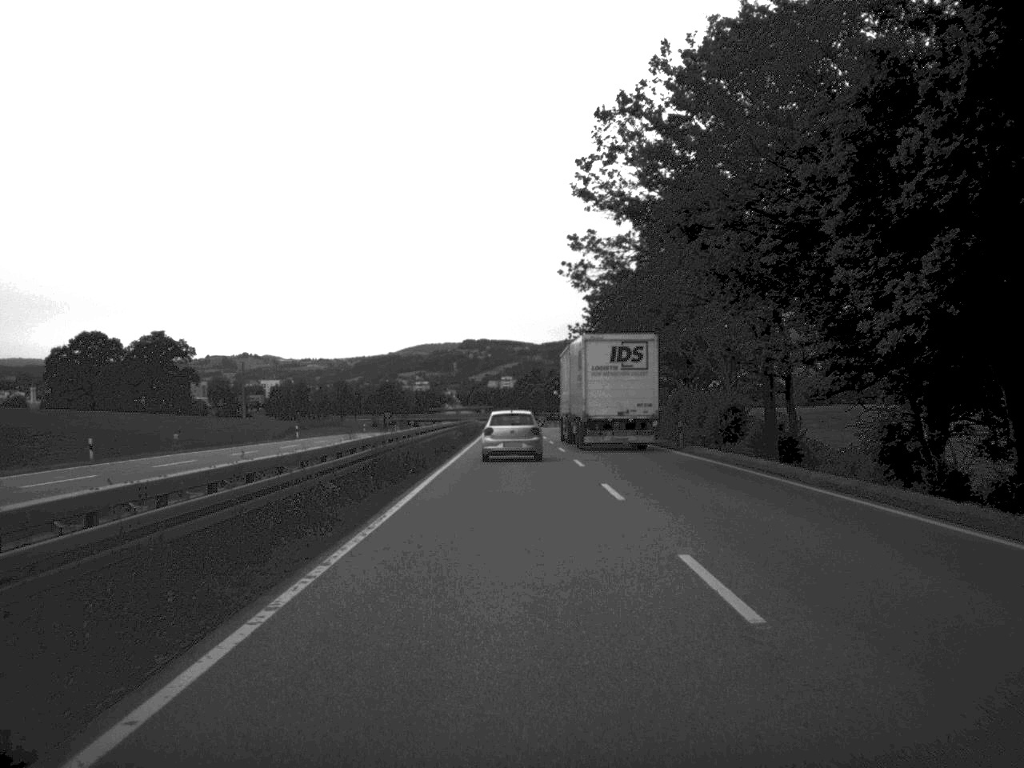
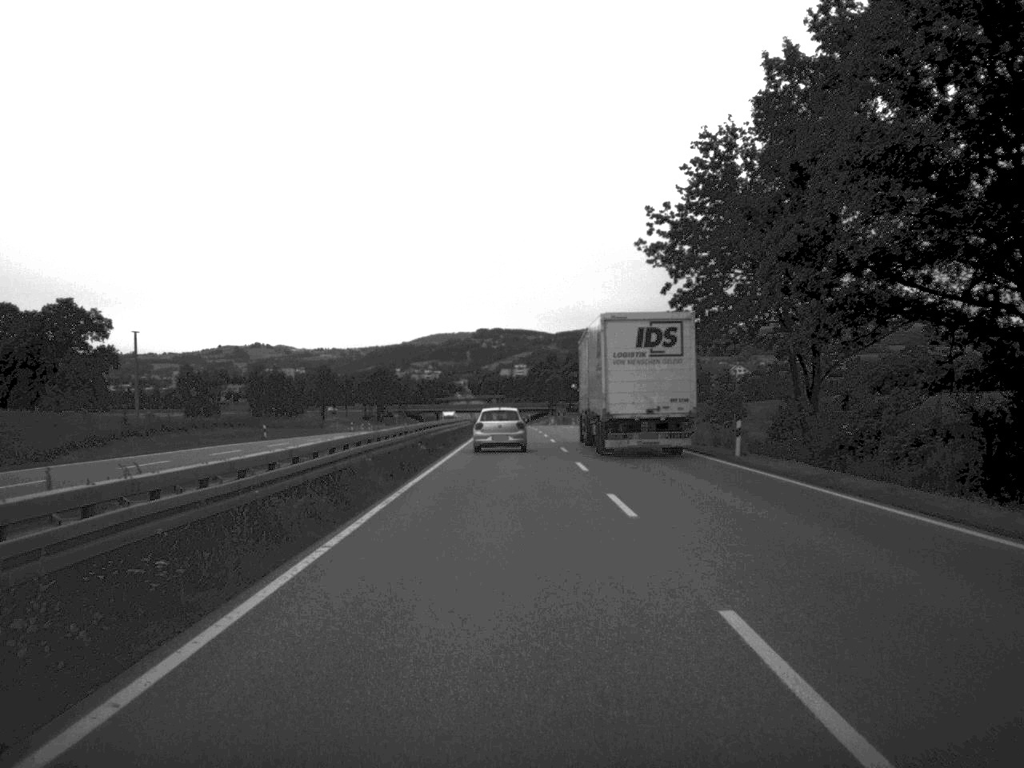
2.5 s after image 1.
(-0.4, +62.5) m; -1°
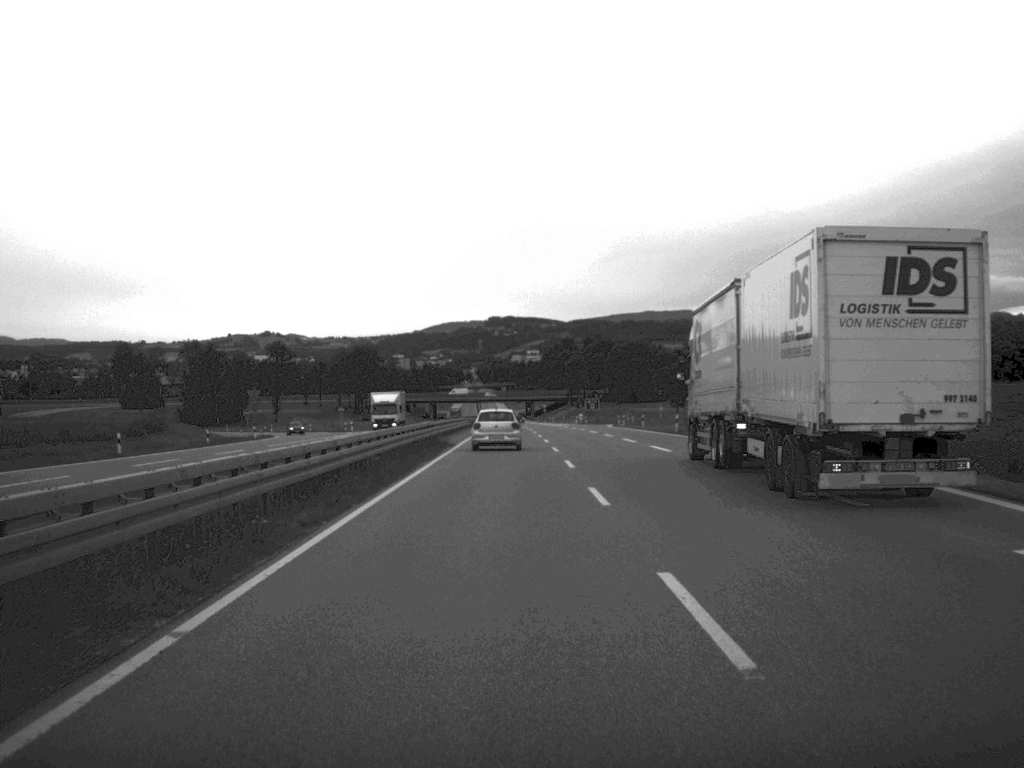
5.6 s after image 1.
(-0.5, +80.5) m; -1°
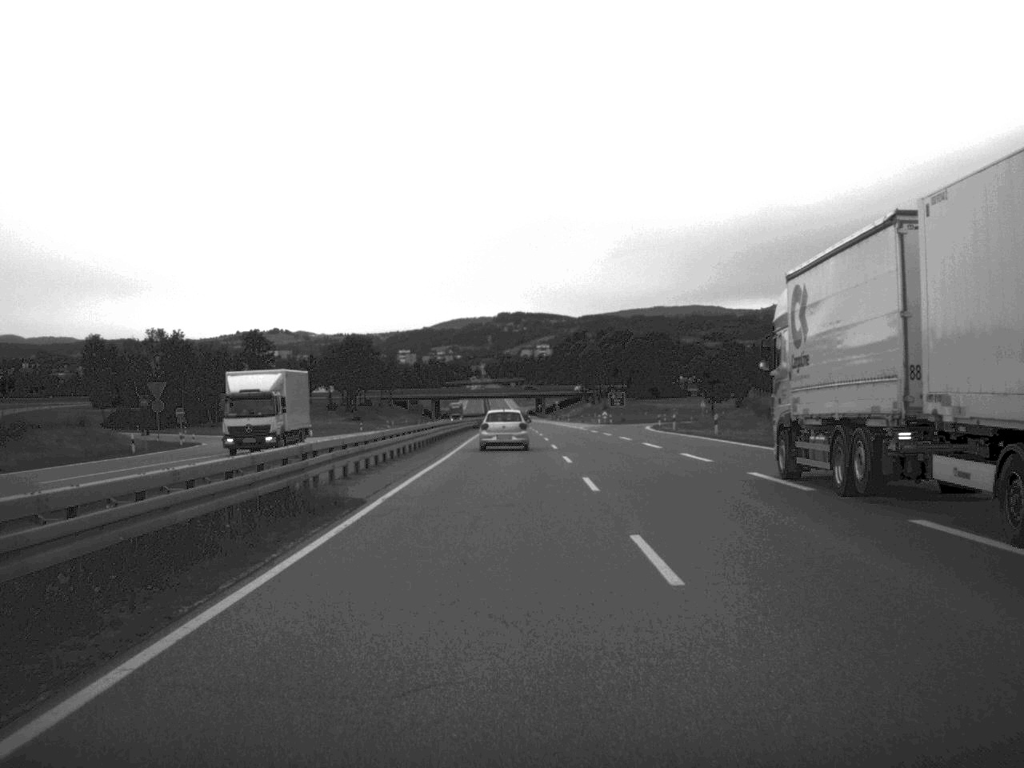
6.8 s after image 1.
(-0.2, +32.0) m; -1°
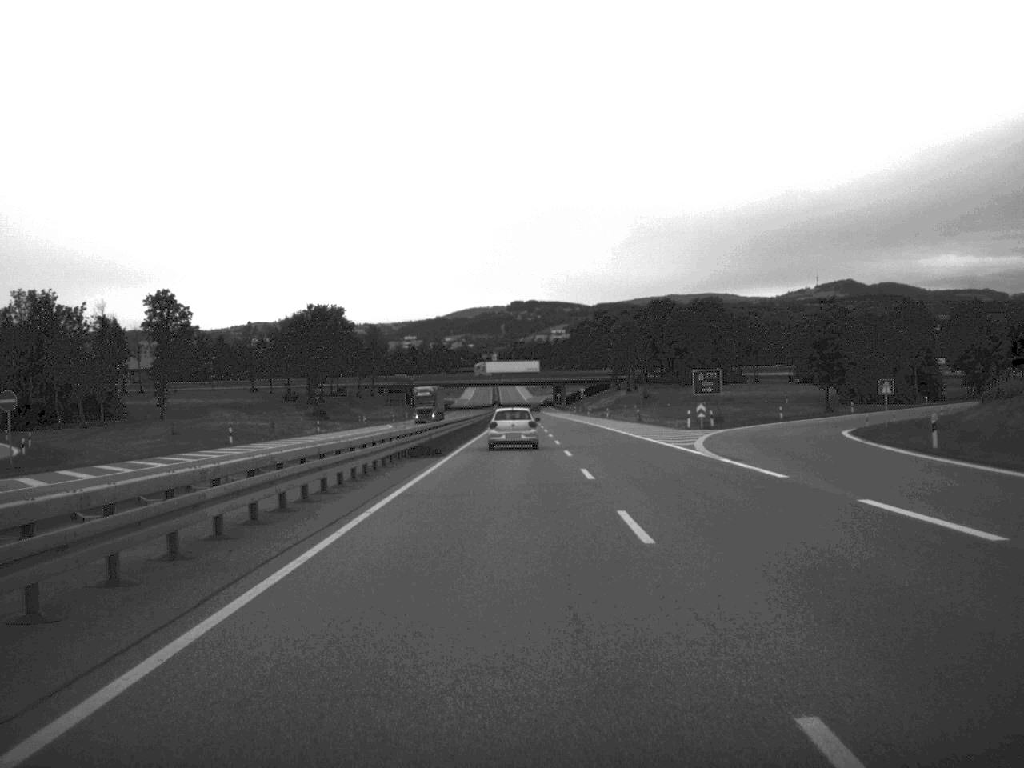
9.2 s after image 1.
(-0.5, +67.7) m; -1°
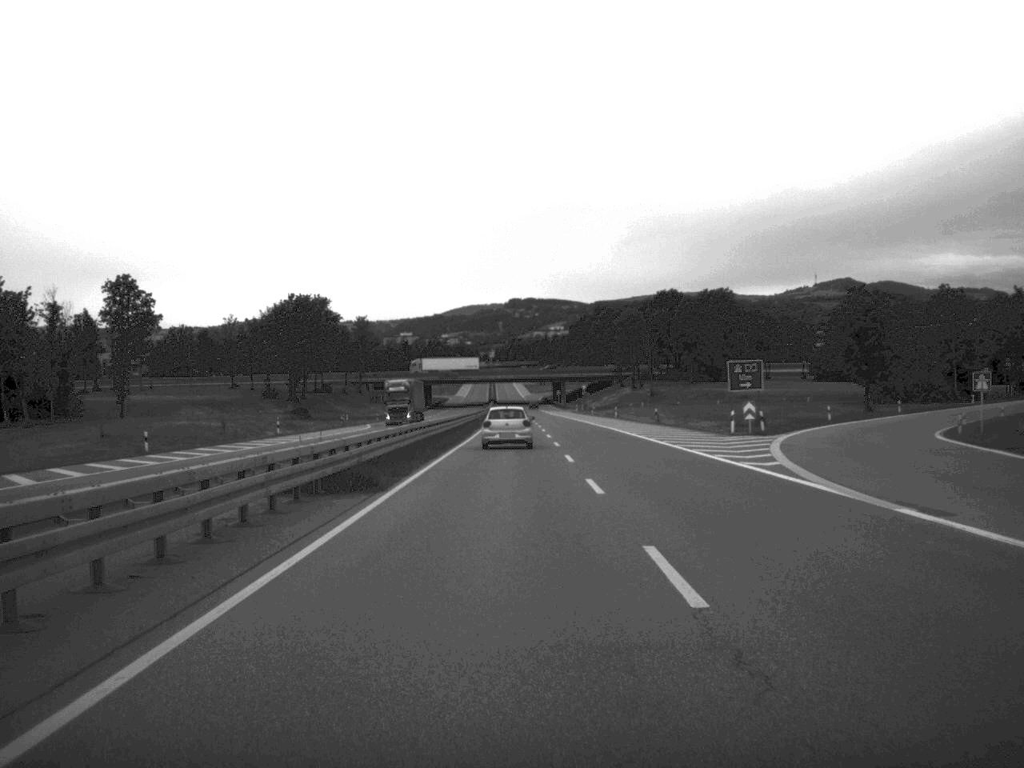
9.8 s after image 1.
(0.0, +16.2) m; 0°
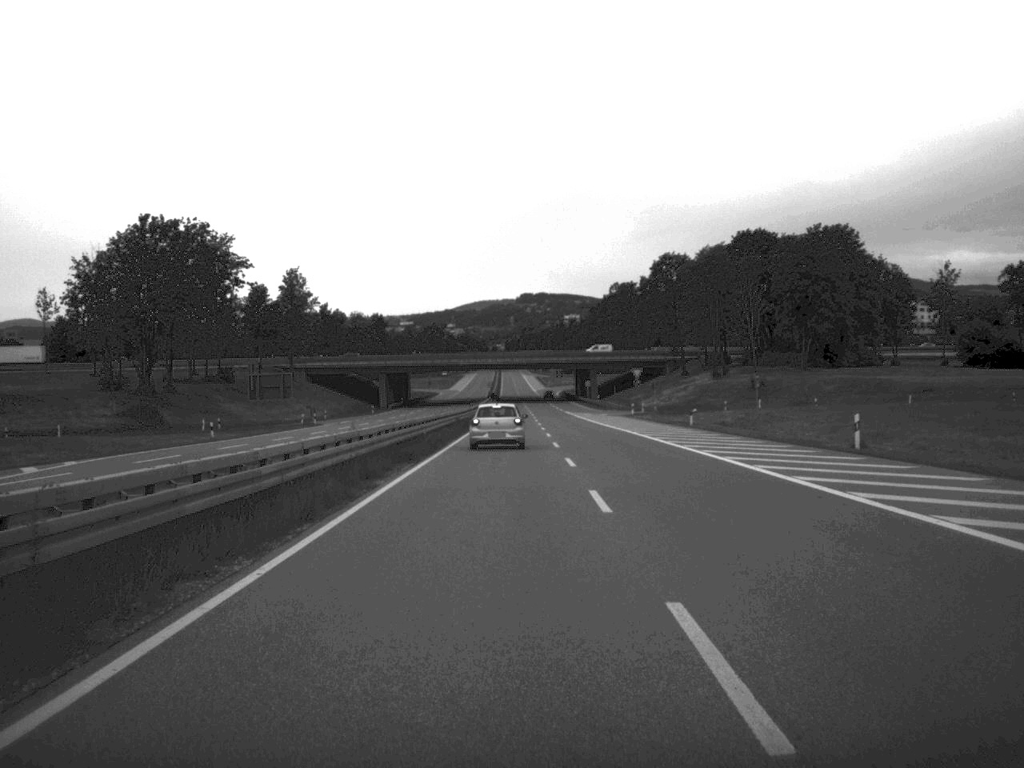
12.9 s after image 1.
(-0.4, +86.4) m; -1°
